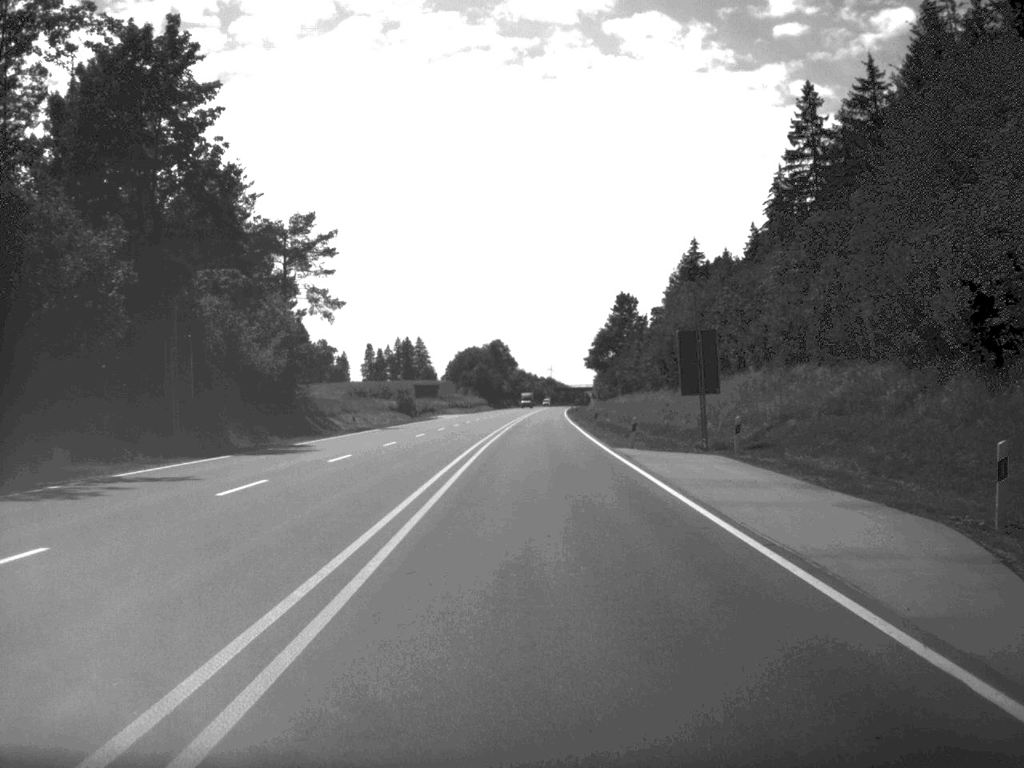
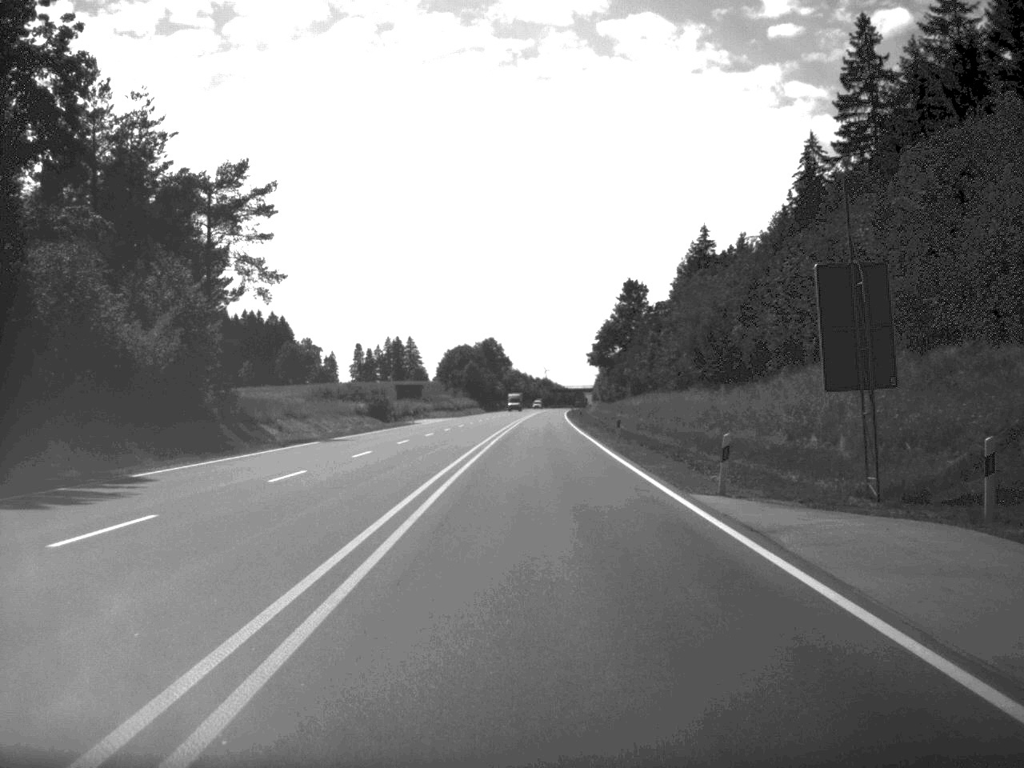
(0.0, +19.4) m; 0°
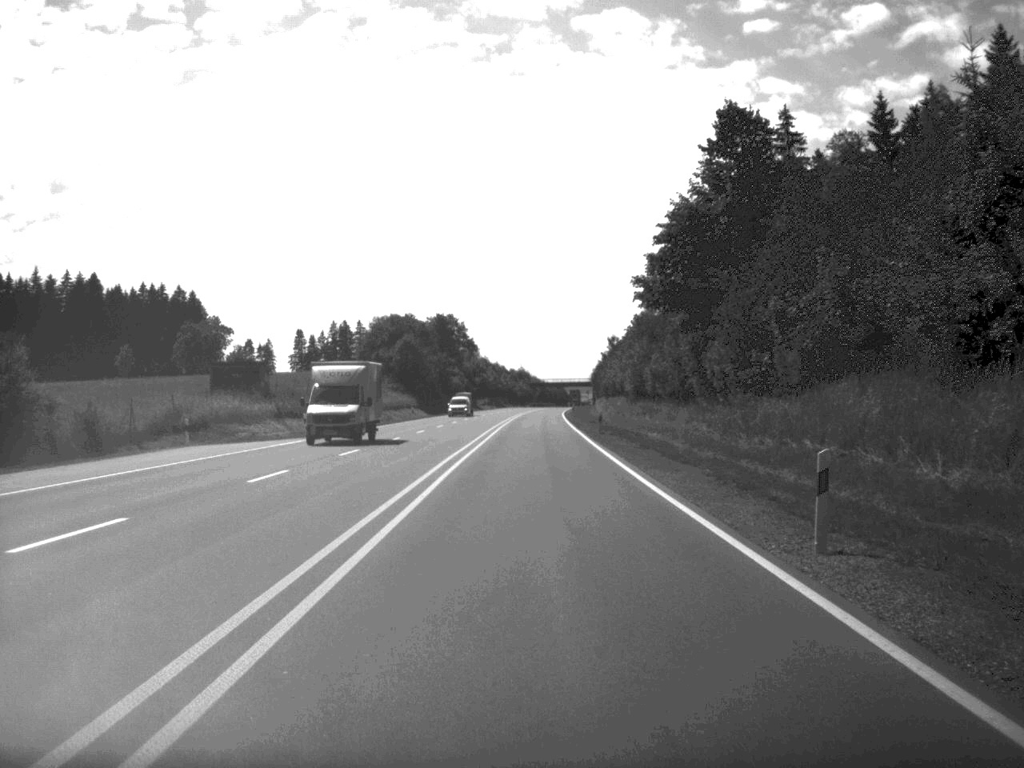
(+0.7, +83.9) m; +1°
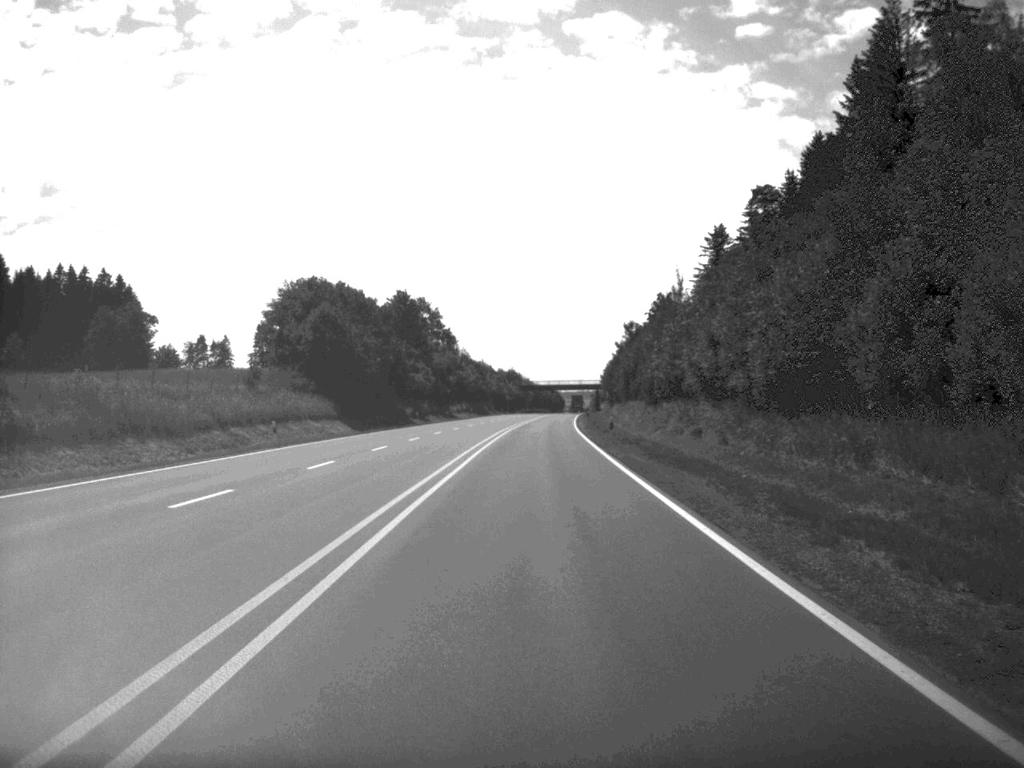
(+0.2, +52.9) m; 0°
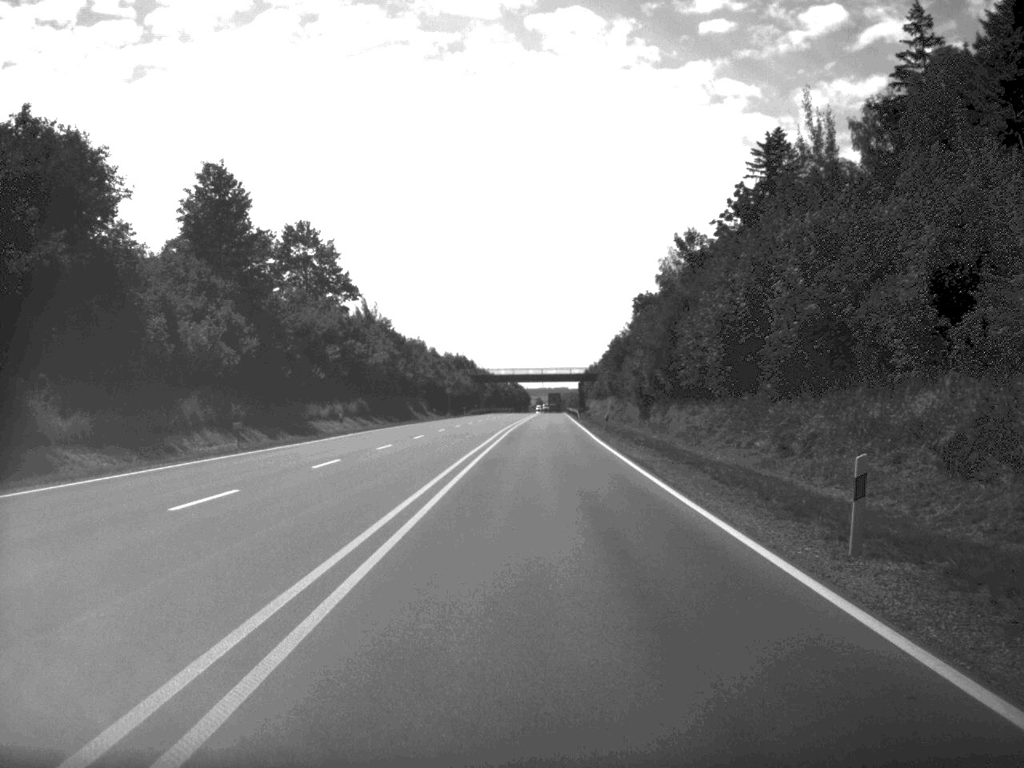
(+0.8, +83.8) m; +2°
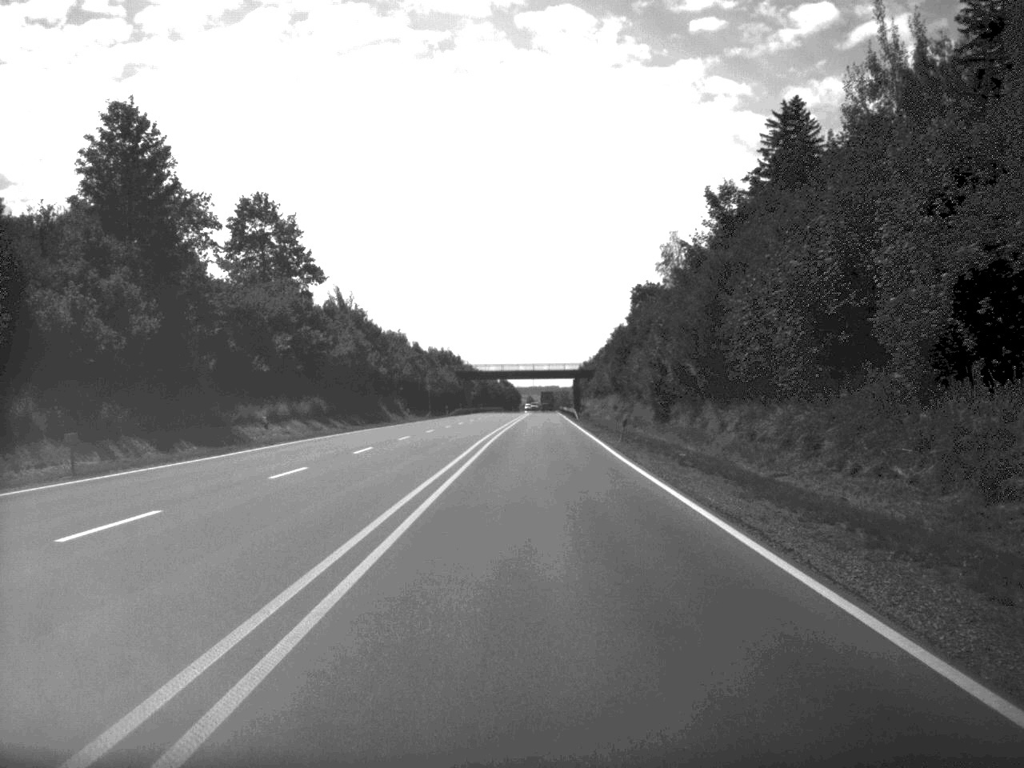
(+0.1, +16.3) m; 0°
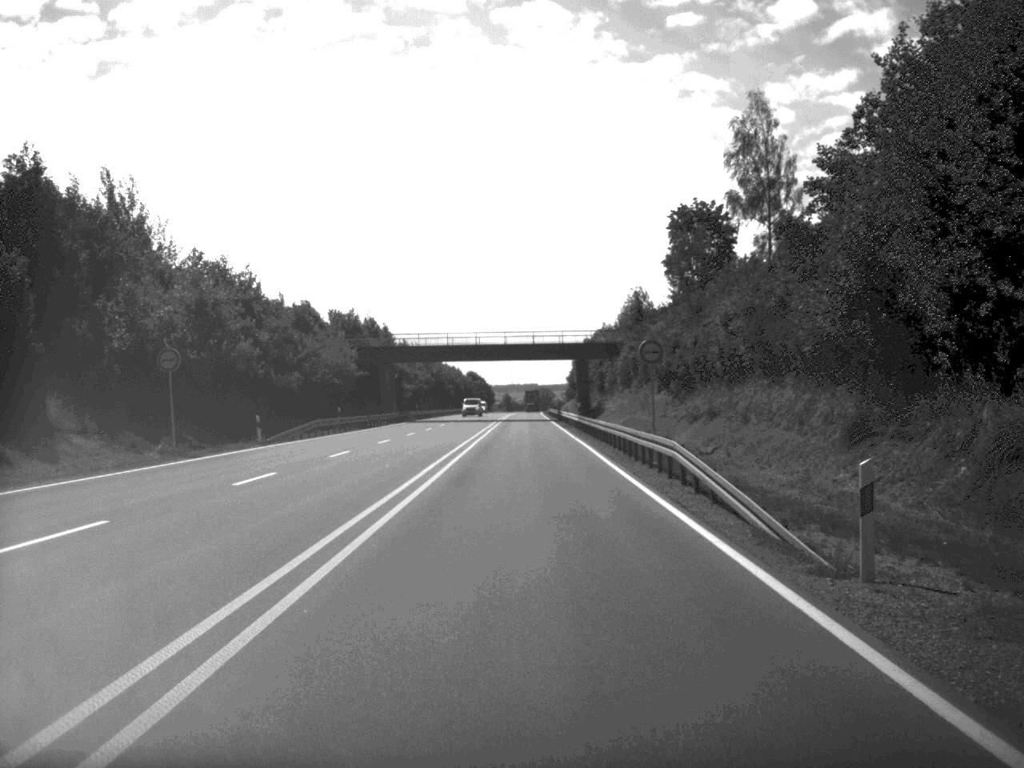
(+0.9, +84.6) m; +1°
